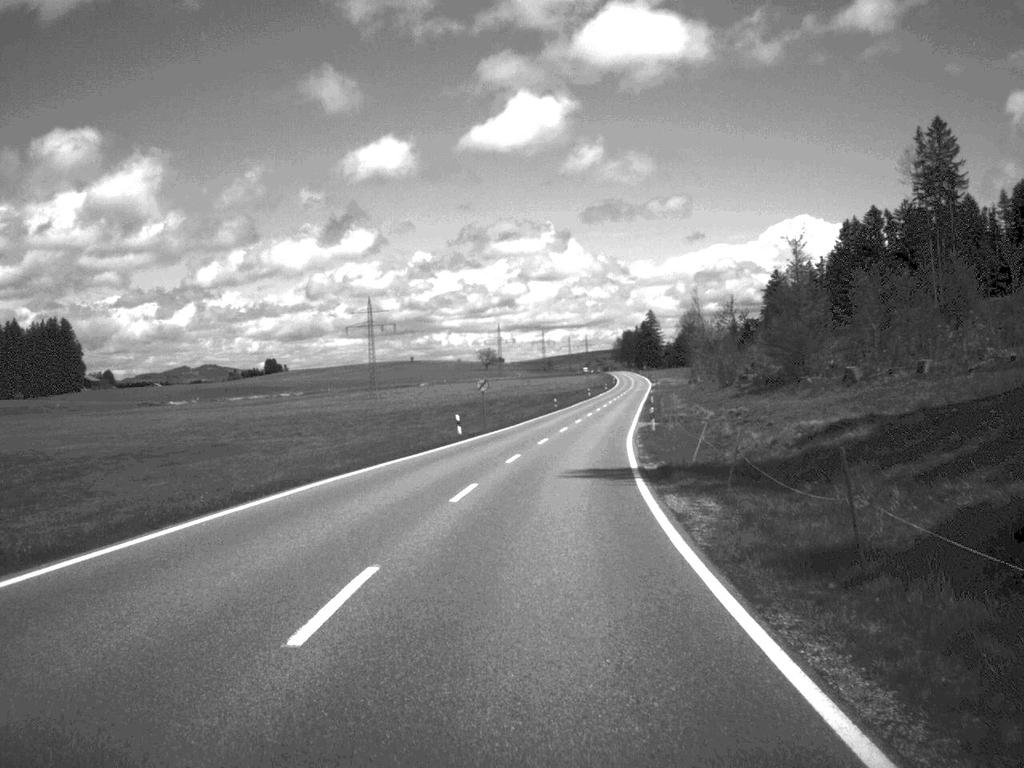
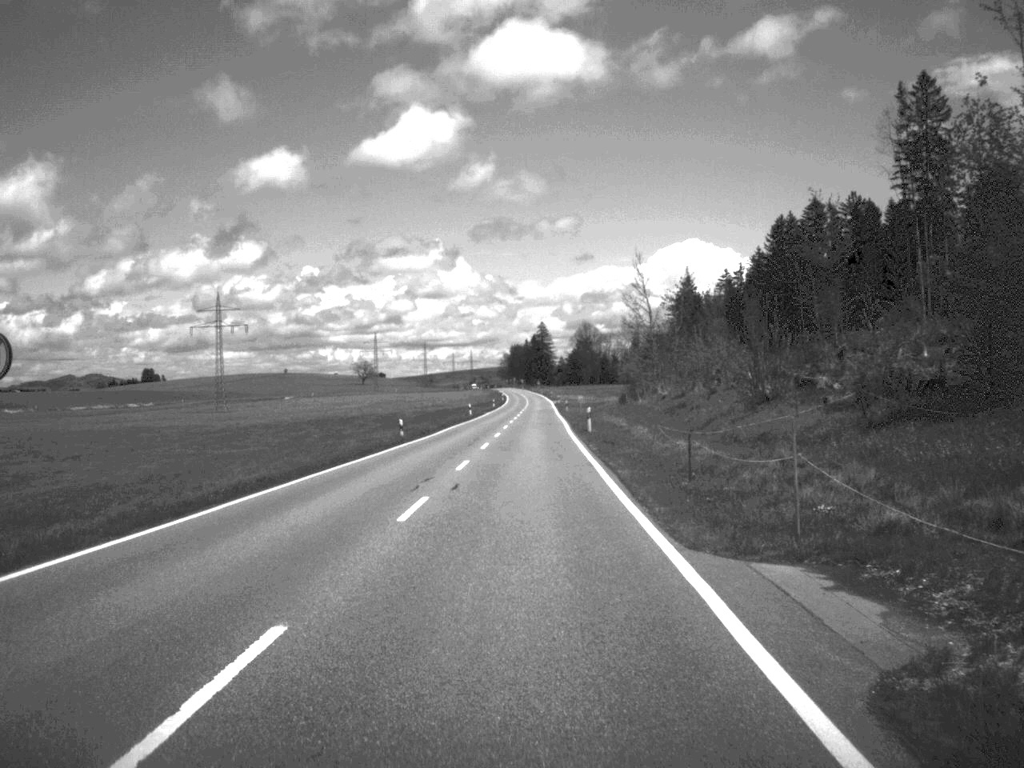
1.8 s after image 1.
(+2.6, +49.8) m; +5°
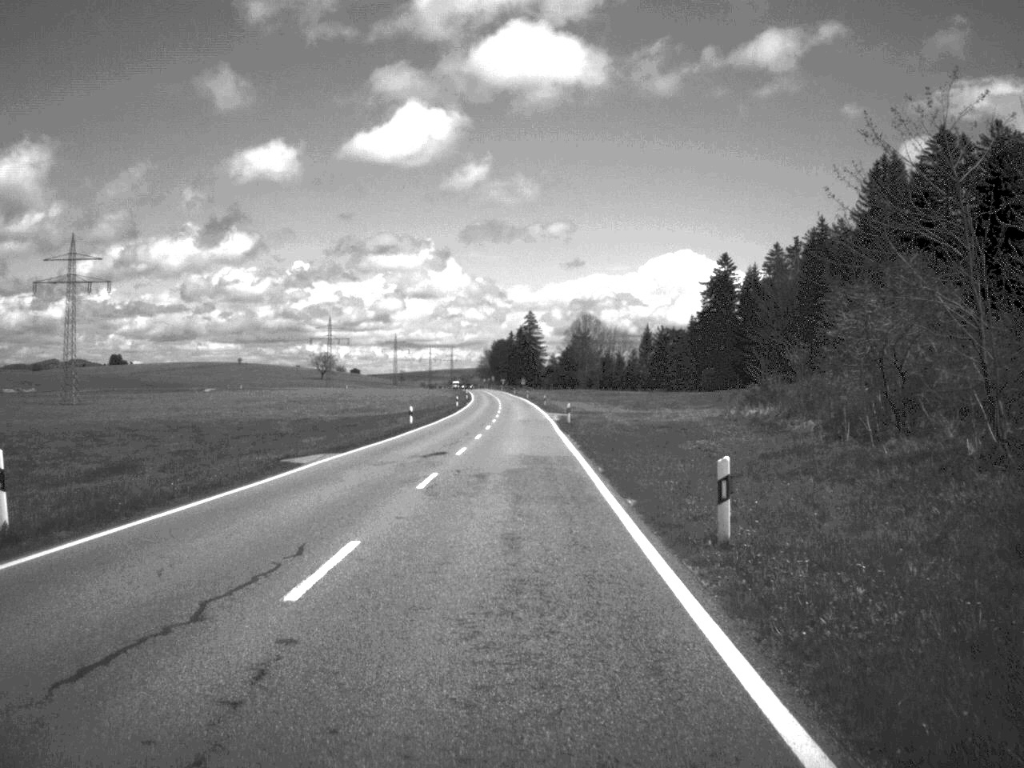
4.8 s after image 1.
(+0.9, +88.6) m; 0°
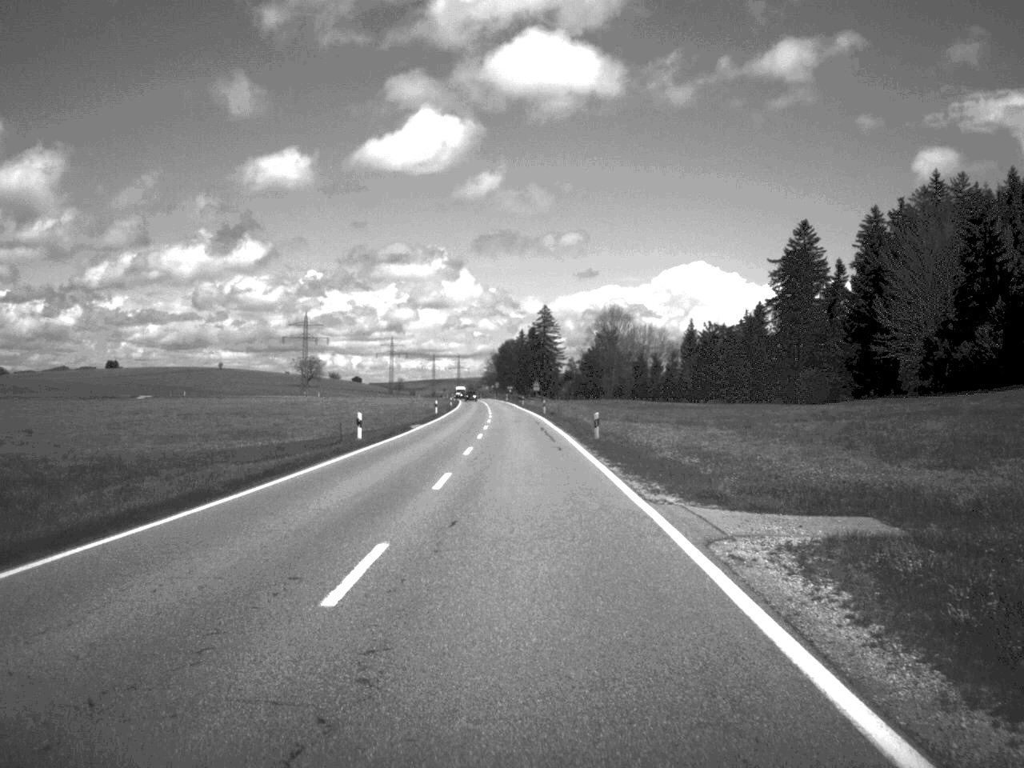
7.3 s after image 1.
(-0.3, +70.3) m; -1°
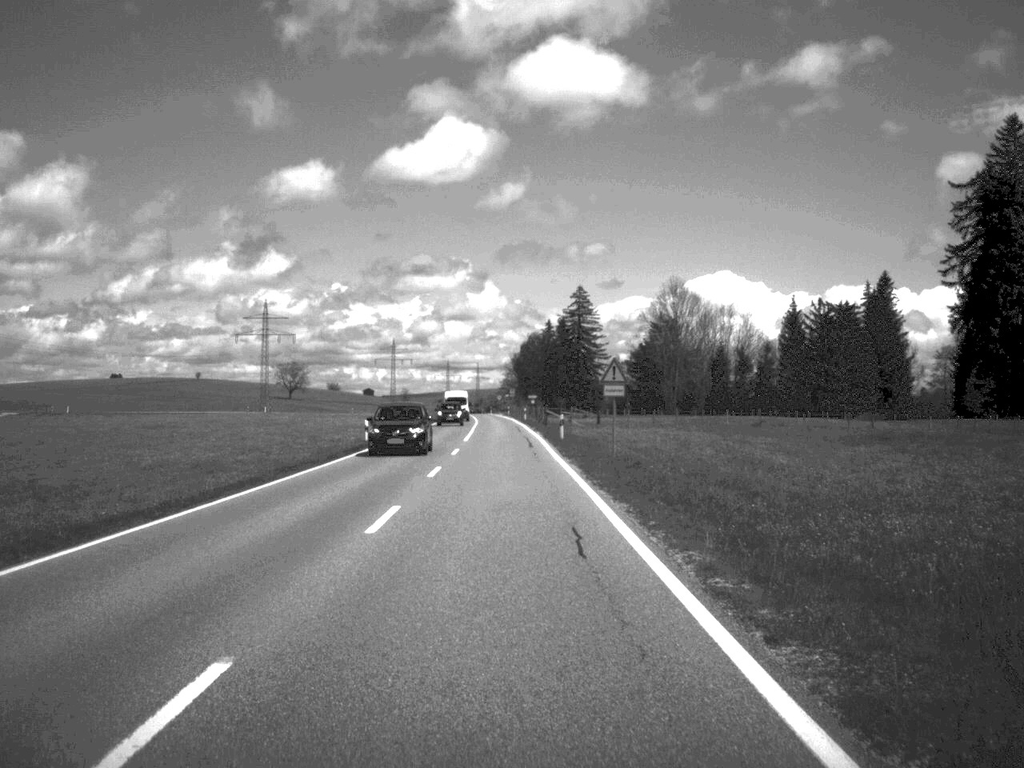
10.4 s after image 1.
(-0.8, +87.8) m; -1°
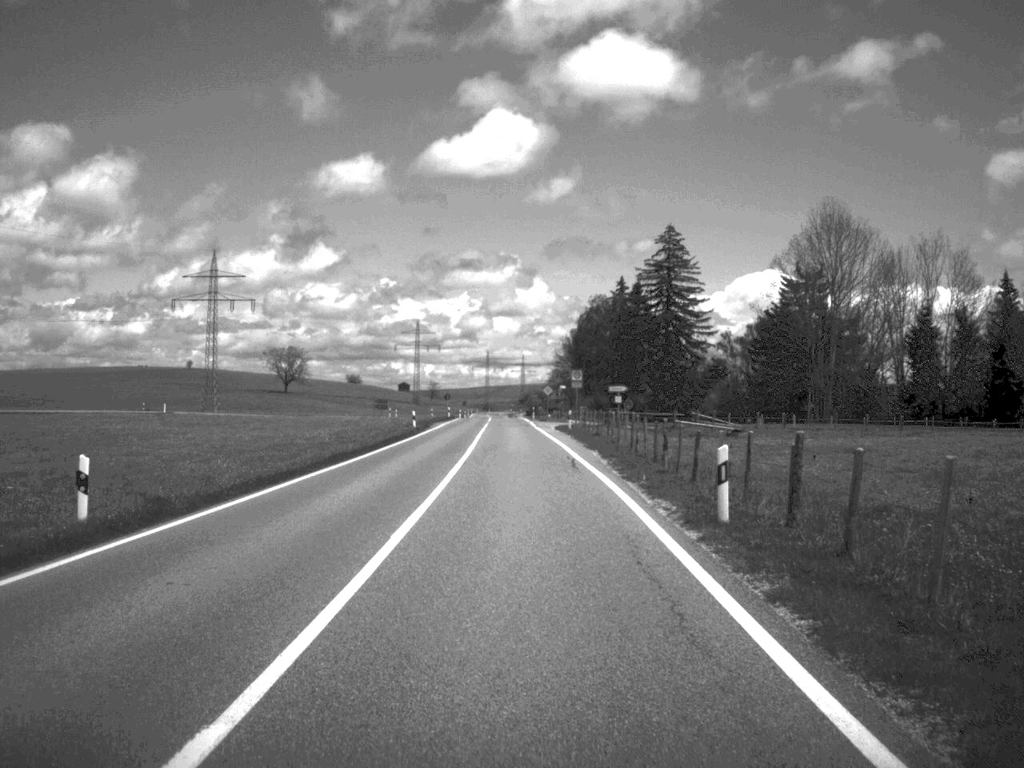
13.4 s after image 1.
(-1.9, +85.5) m; -2°
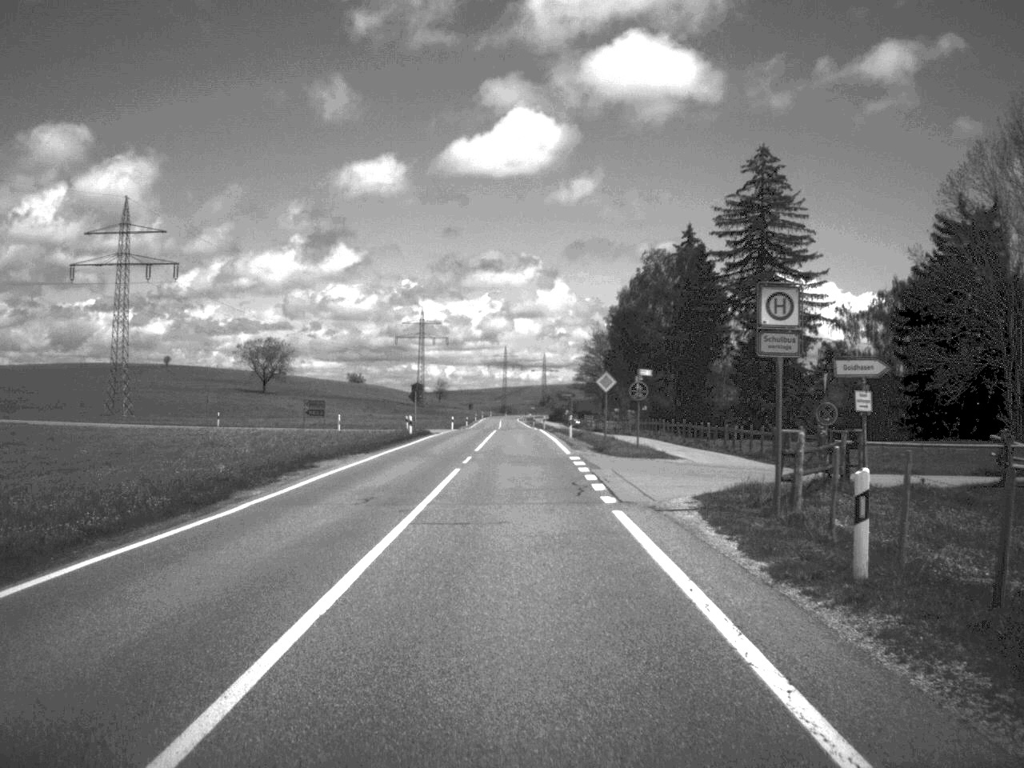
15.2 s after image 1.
(-0.5, +54.0) m; -1°
